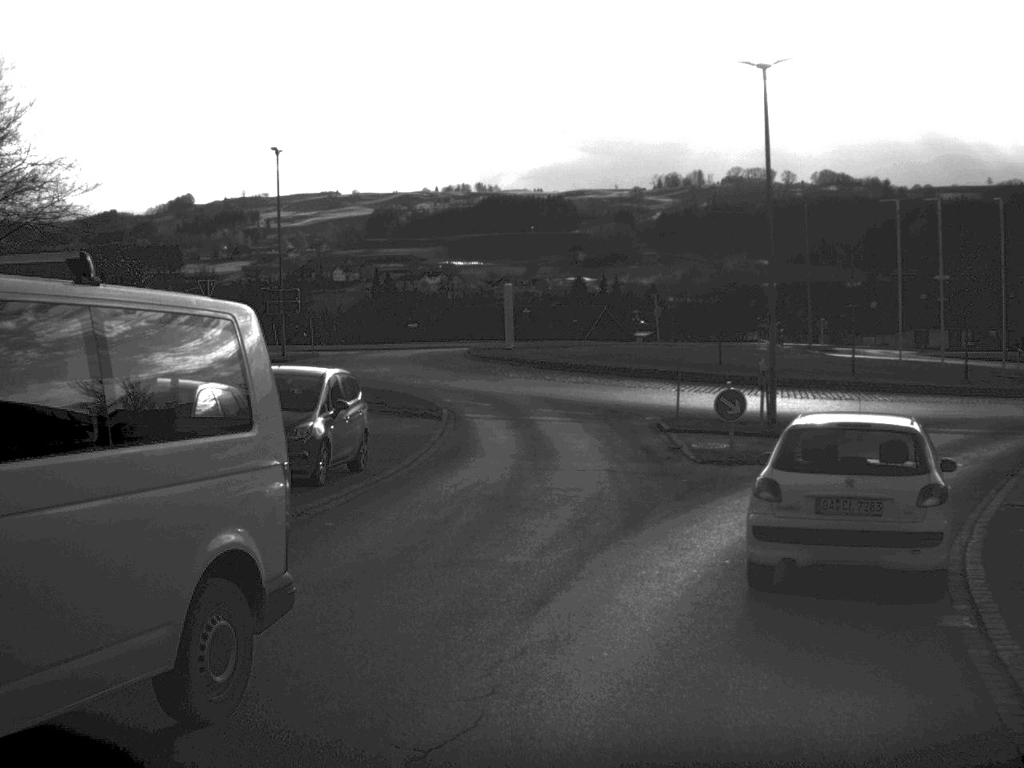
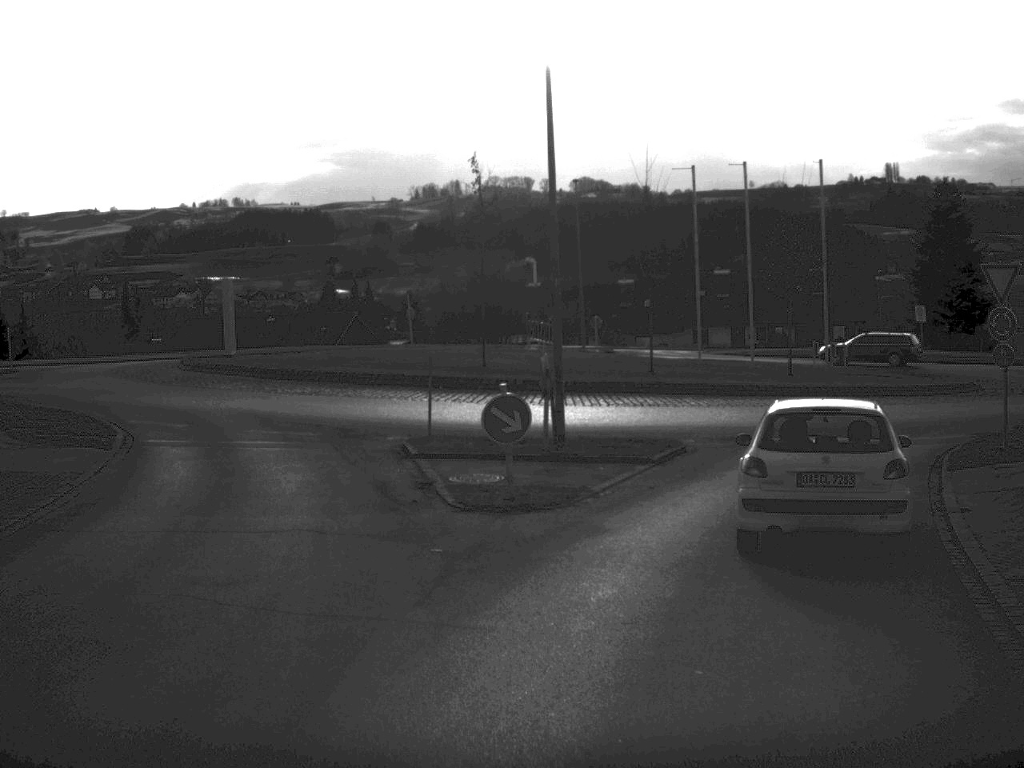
(+0.7, +8.1) m; +11°
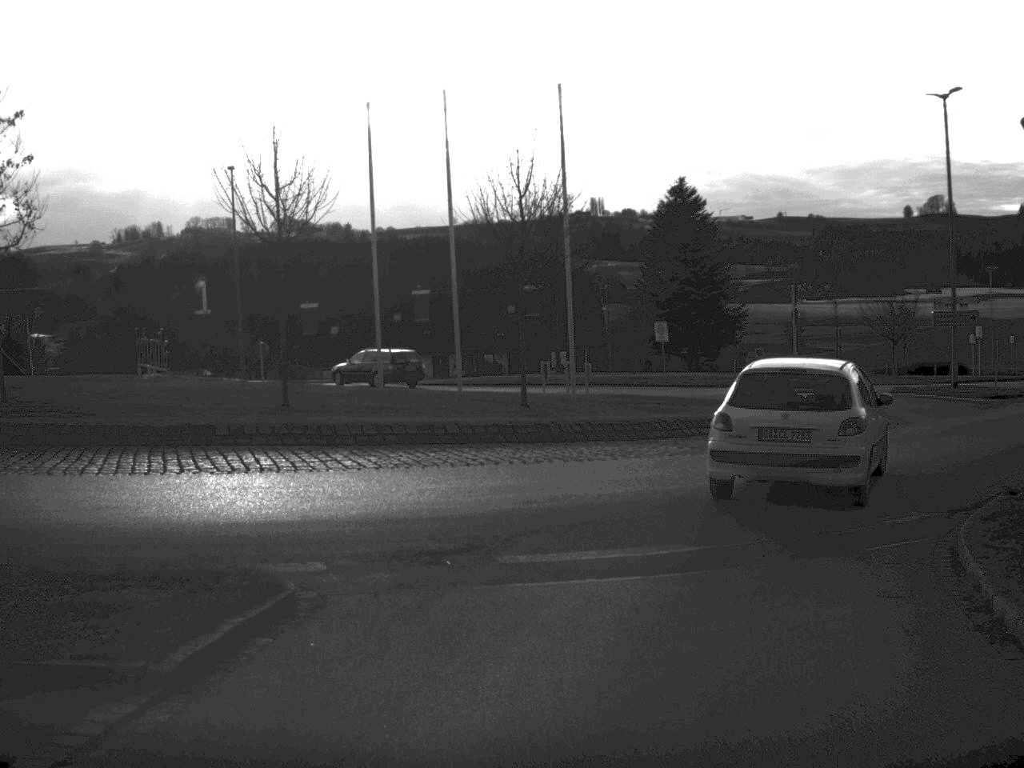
(+2.0, +13.8) m; +13°
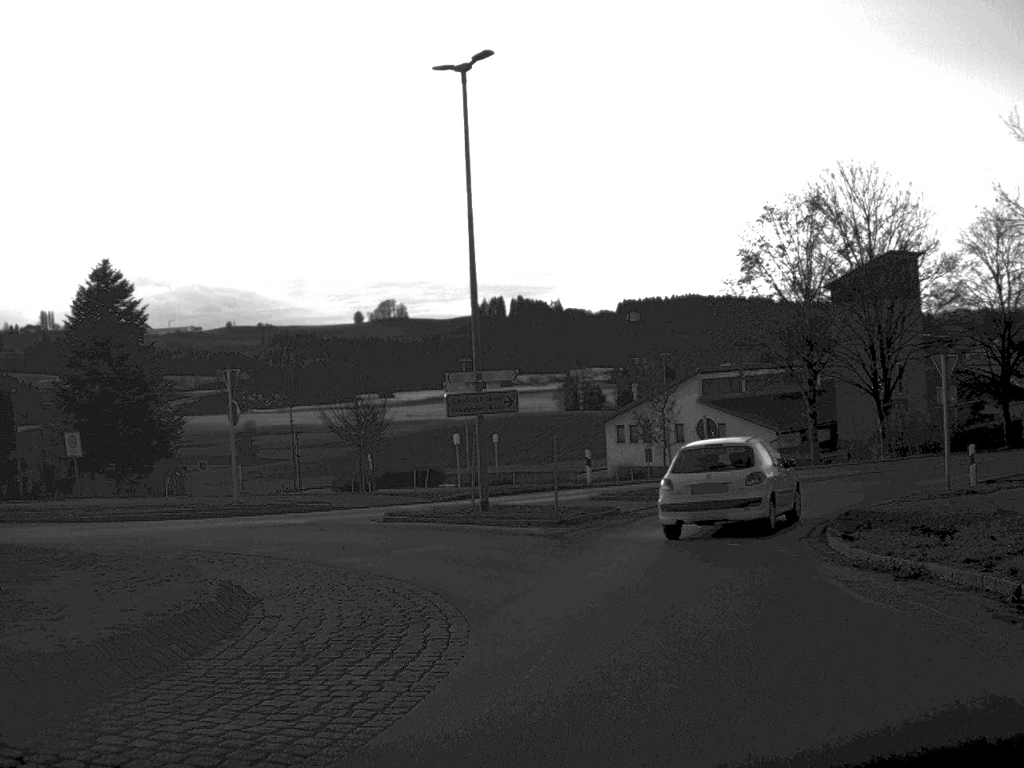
(+2.4, +13.6) m; +25°
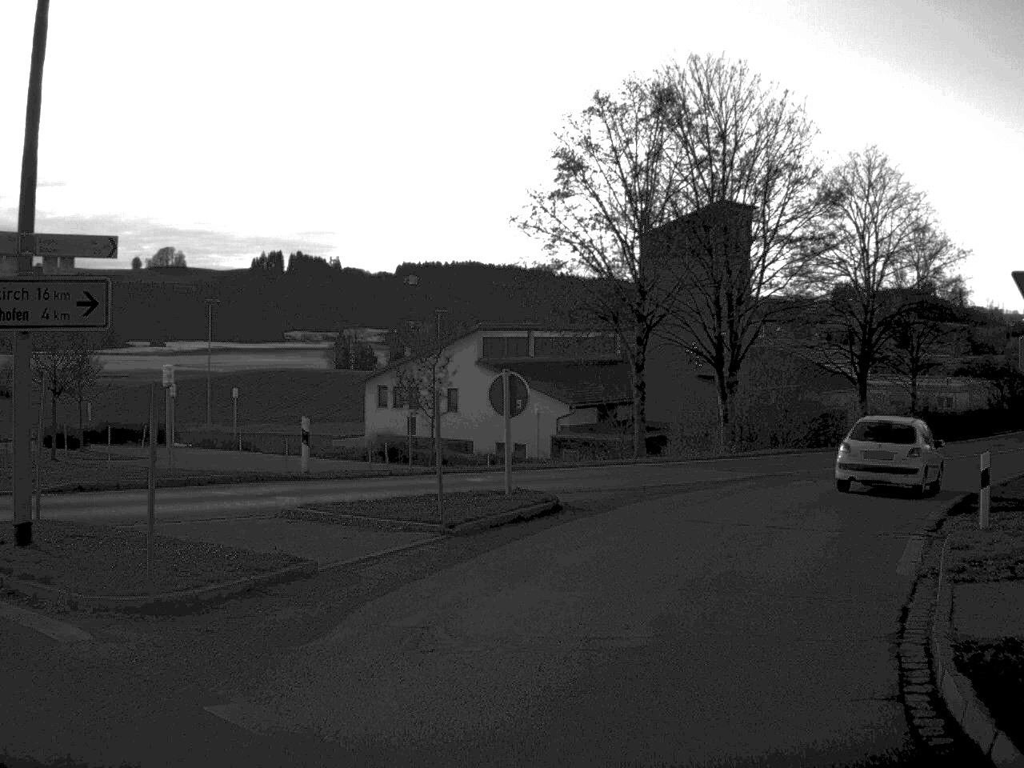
(+1.3, +13.9) m; +10°
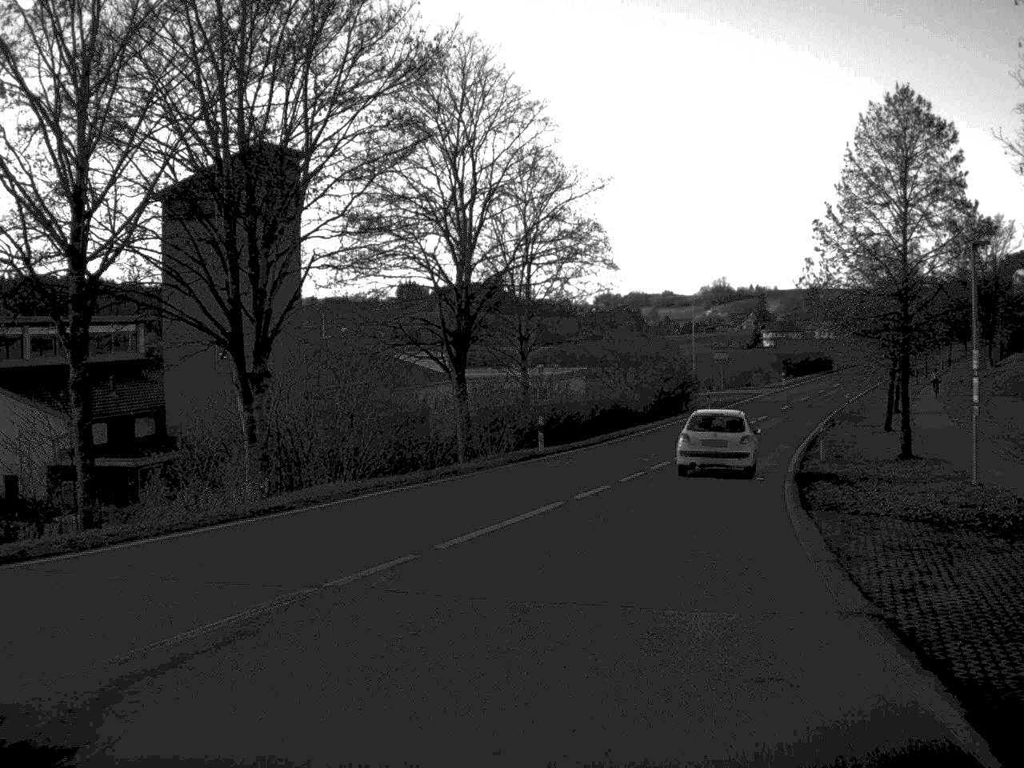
(+2.9, +16.4) m; +19°
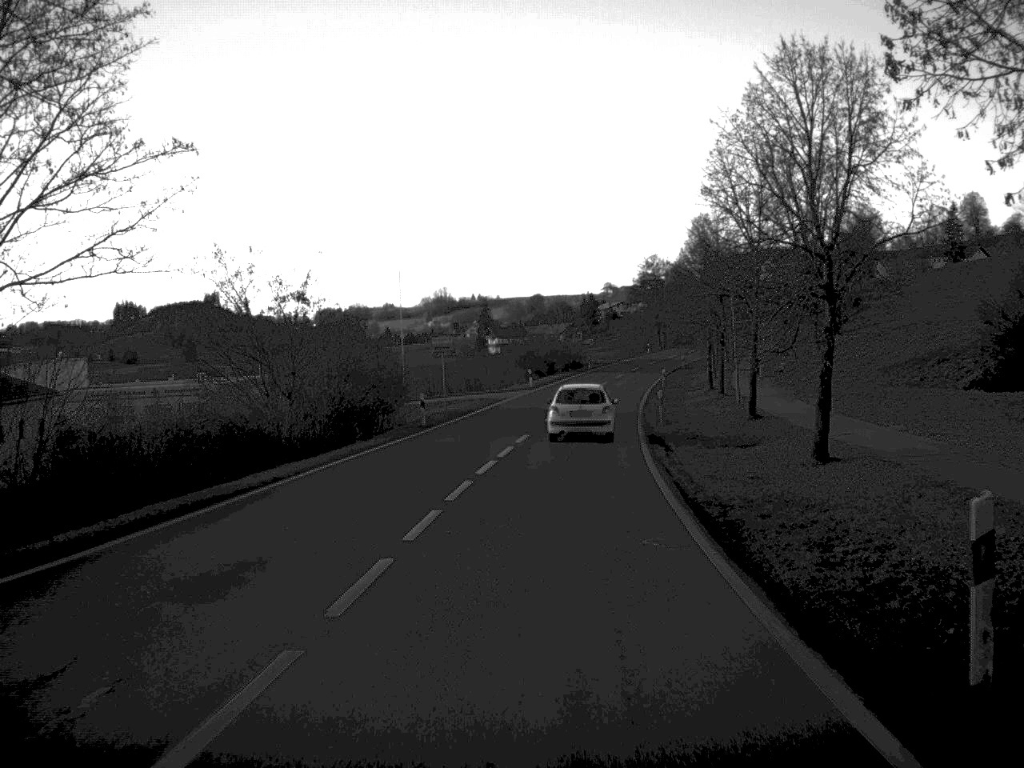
(+3.9, +28.6) m; +12°
